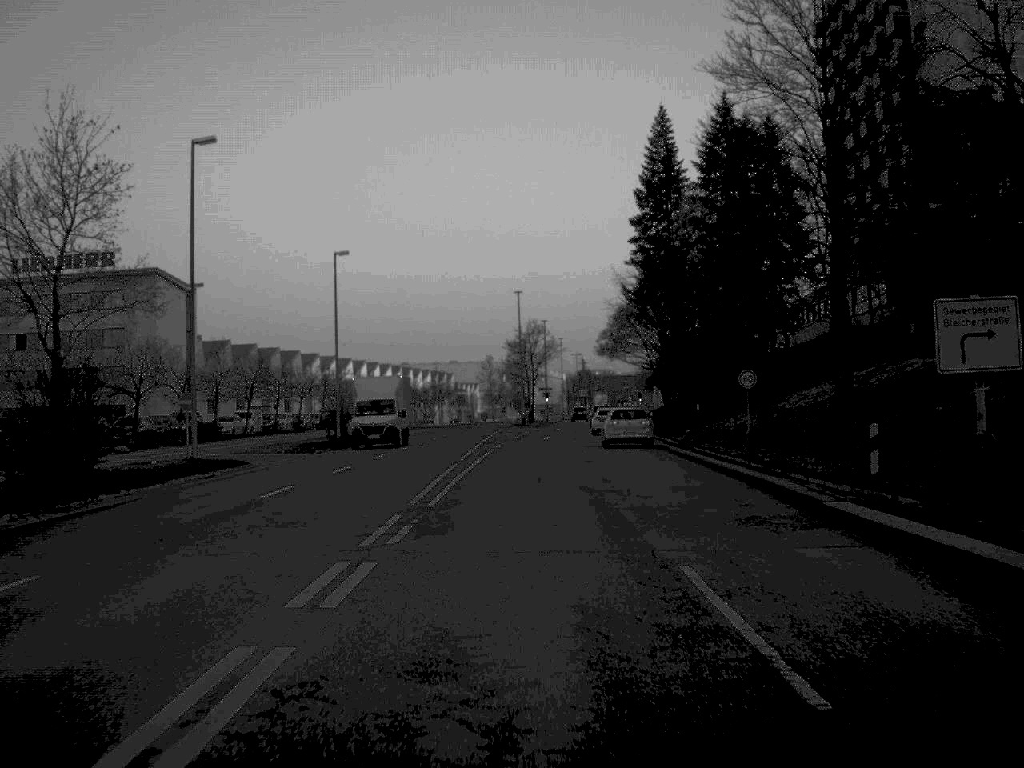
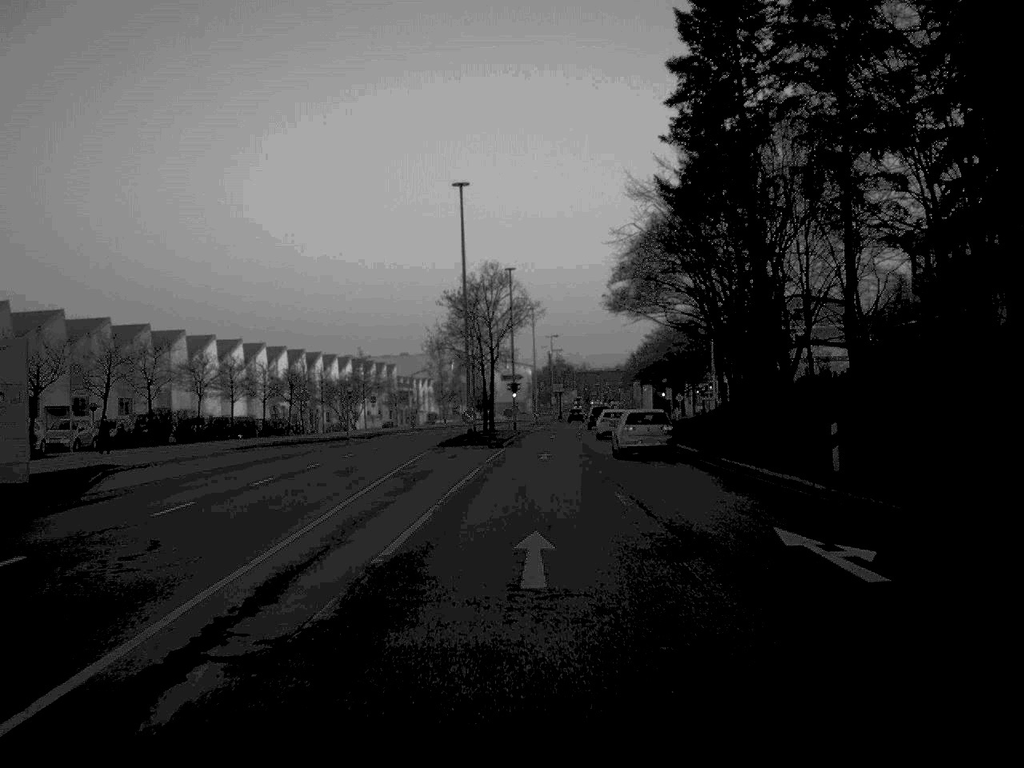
(+0.5, +48.1) m; +2°
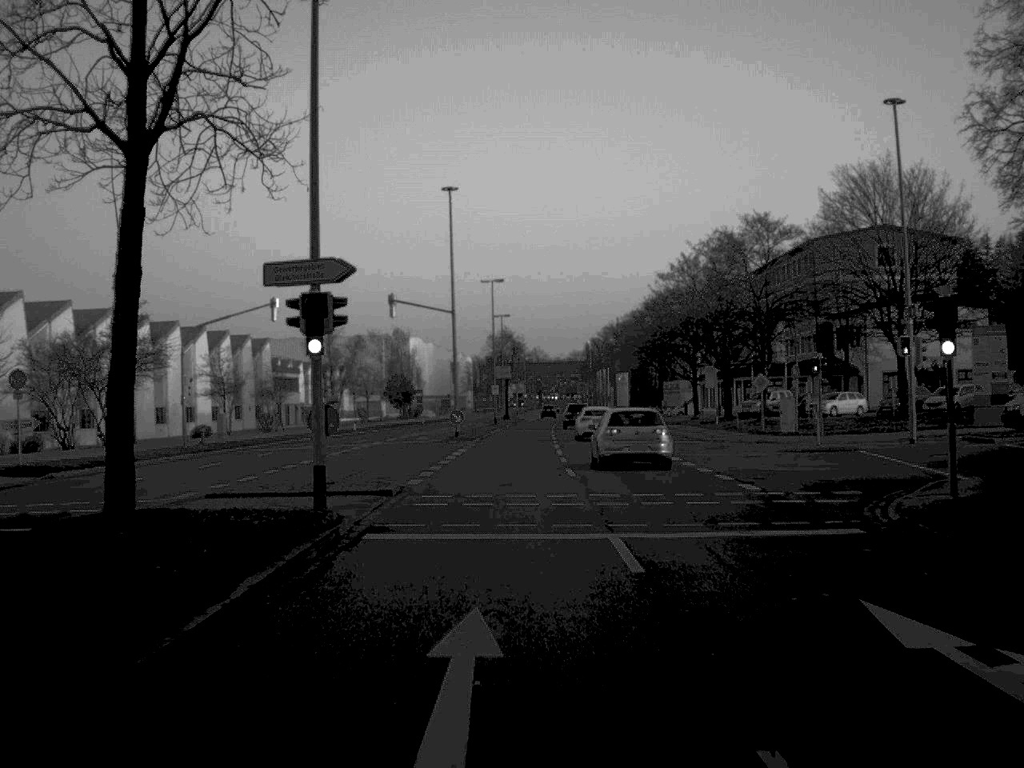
(+1.4, +61.9) m; +2°
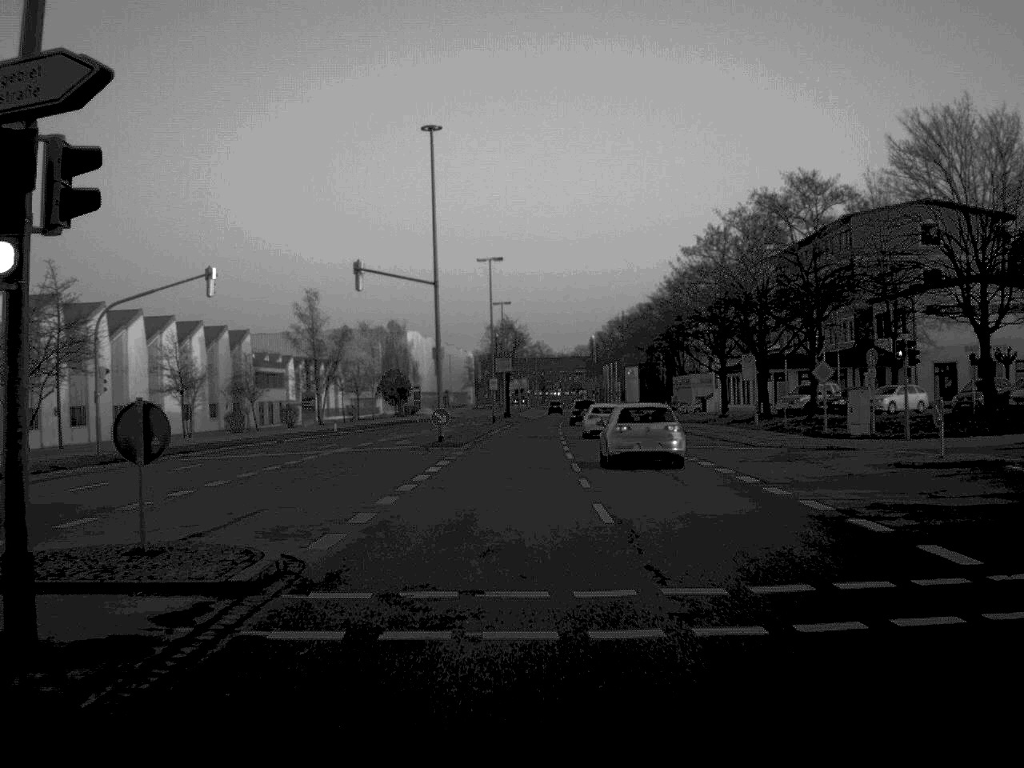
(0.0, +11.3) m; 0°
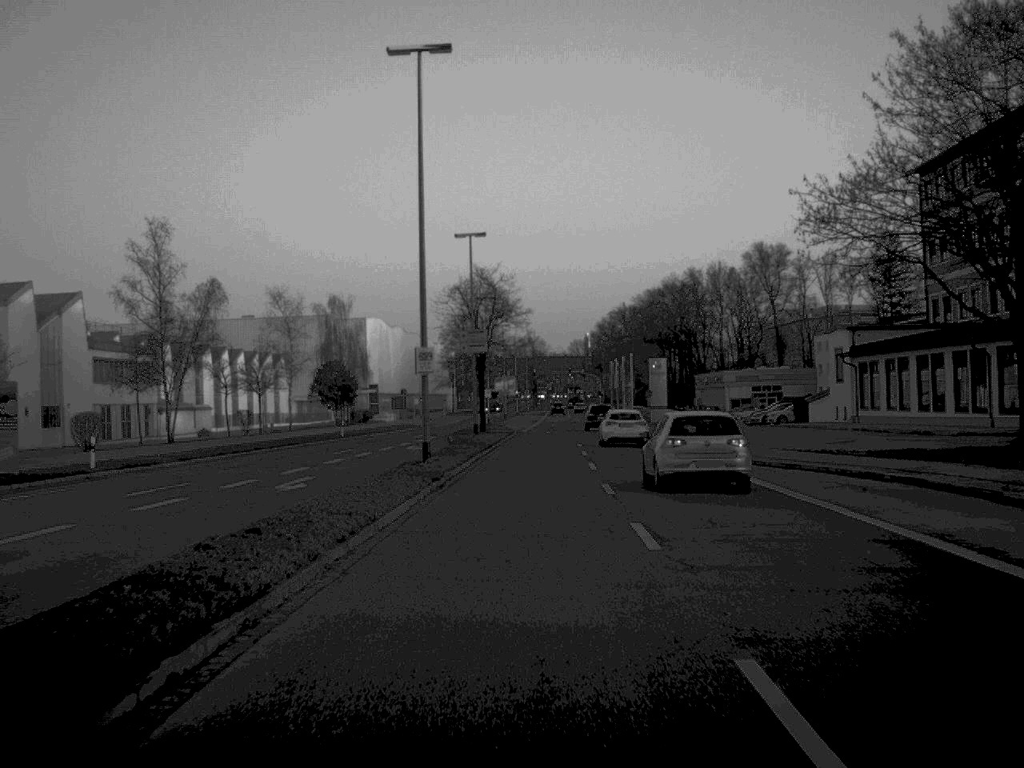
(+0.1, +47.1) m; +1°
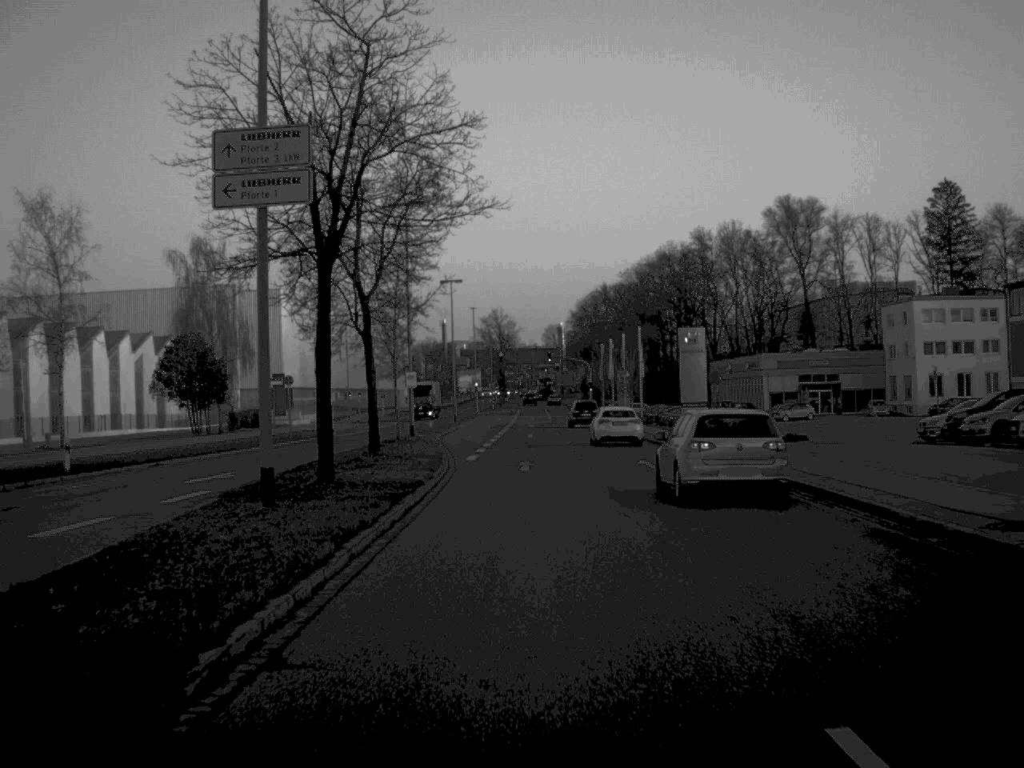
(+0.5, +46.5) m; +1°
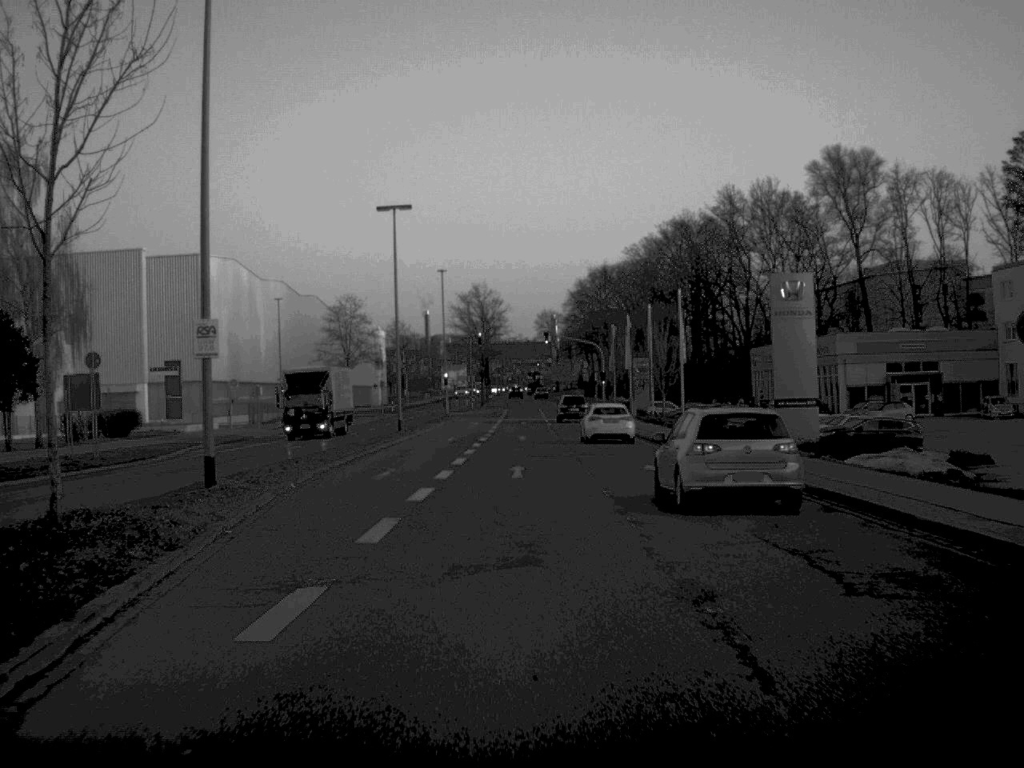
(+0.2, +33.7) m; 0°
